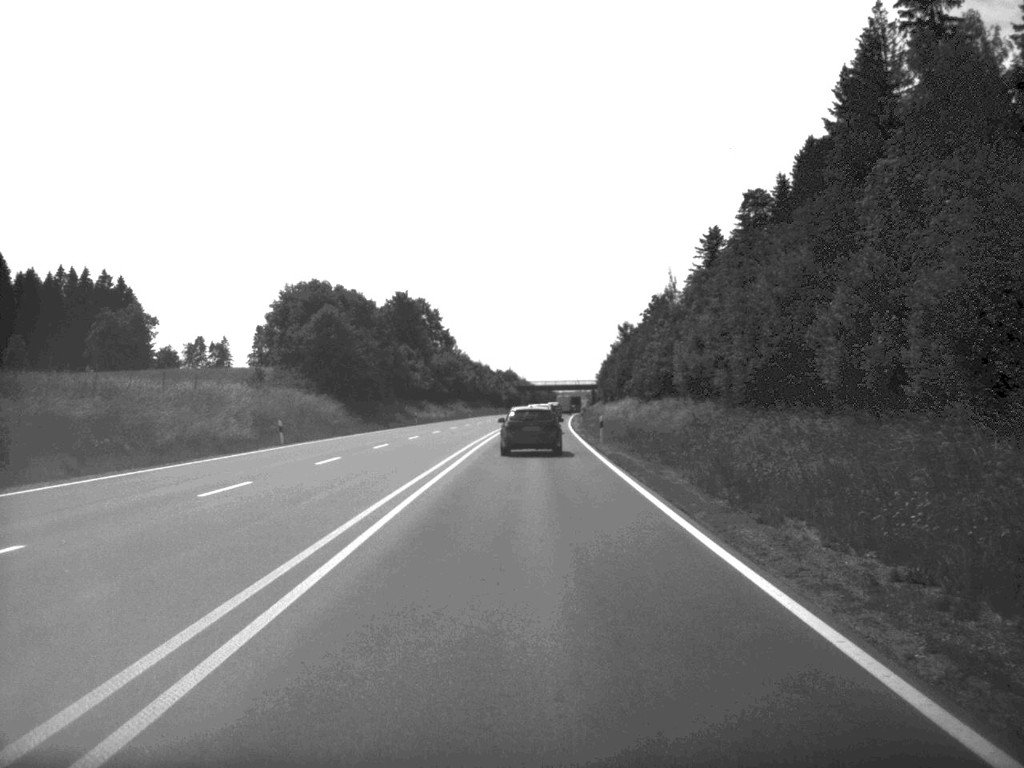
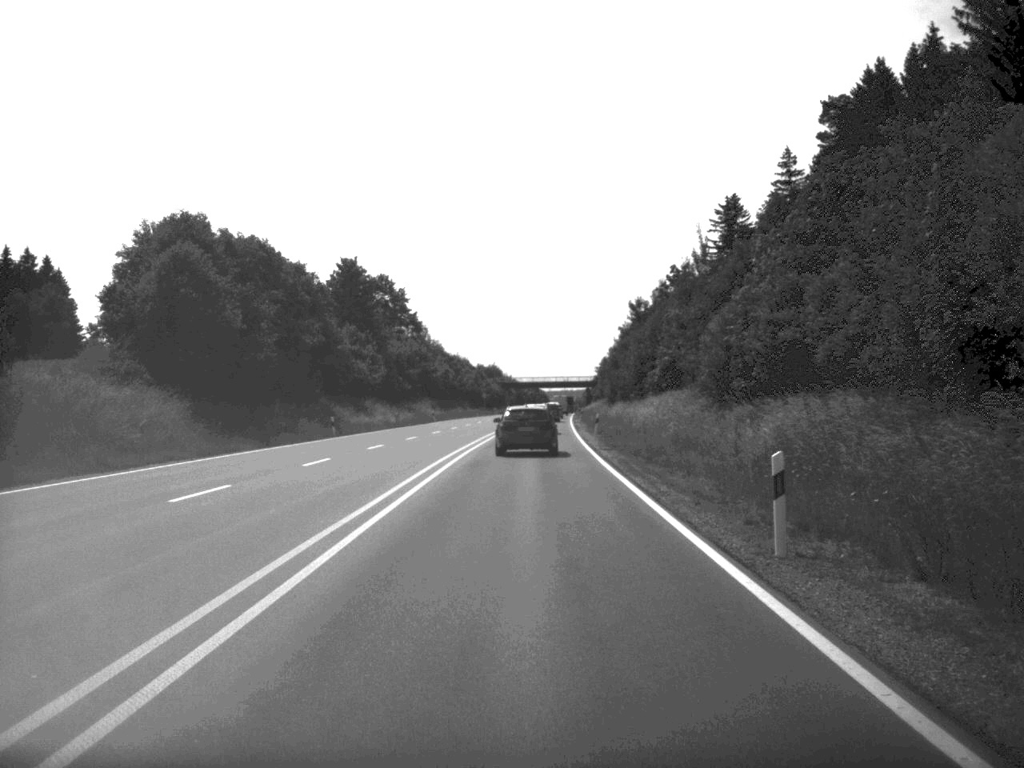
(+0.2, +36.8) m; +1°
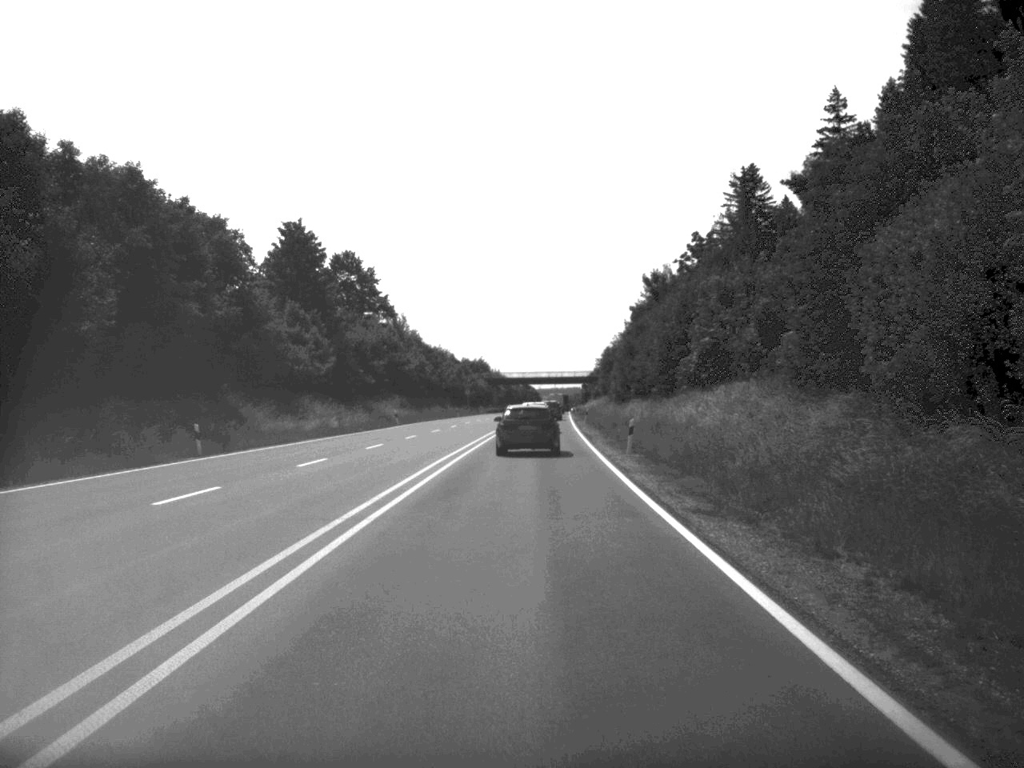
(+0.1, +24.7) m; 0°
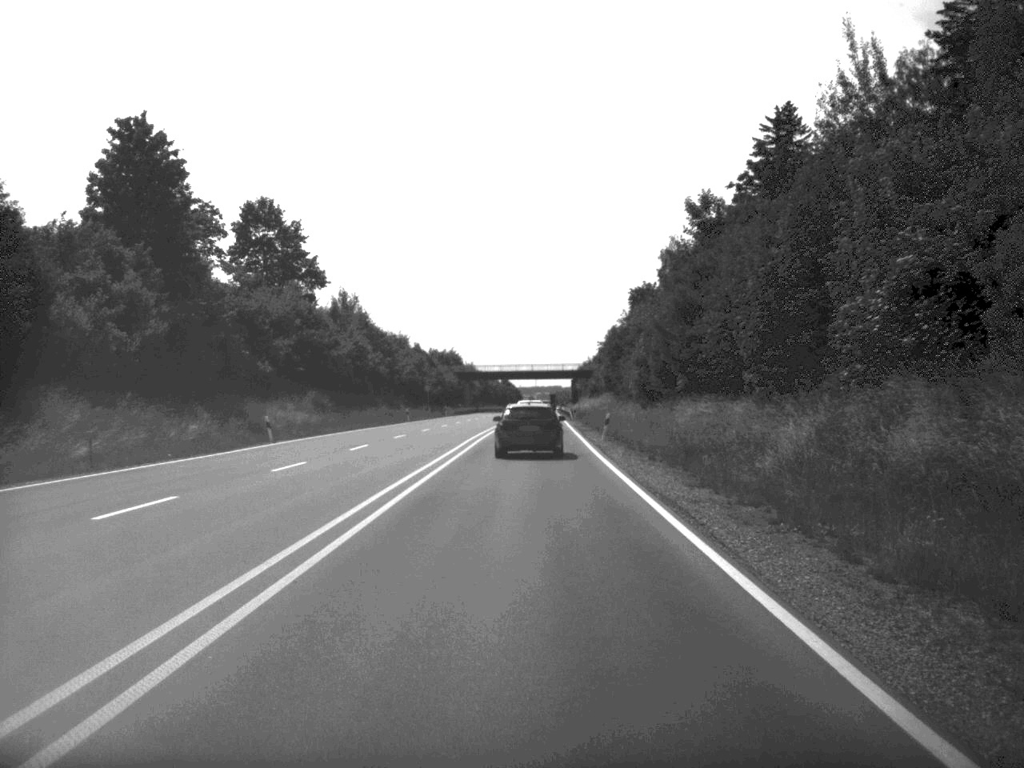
(+0.3, +38.2) m; +1°
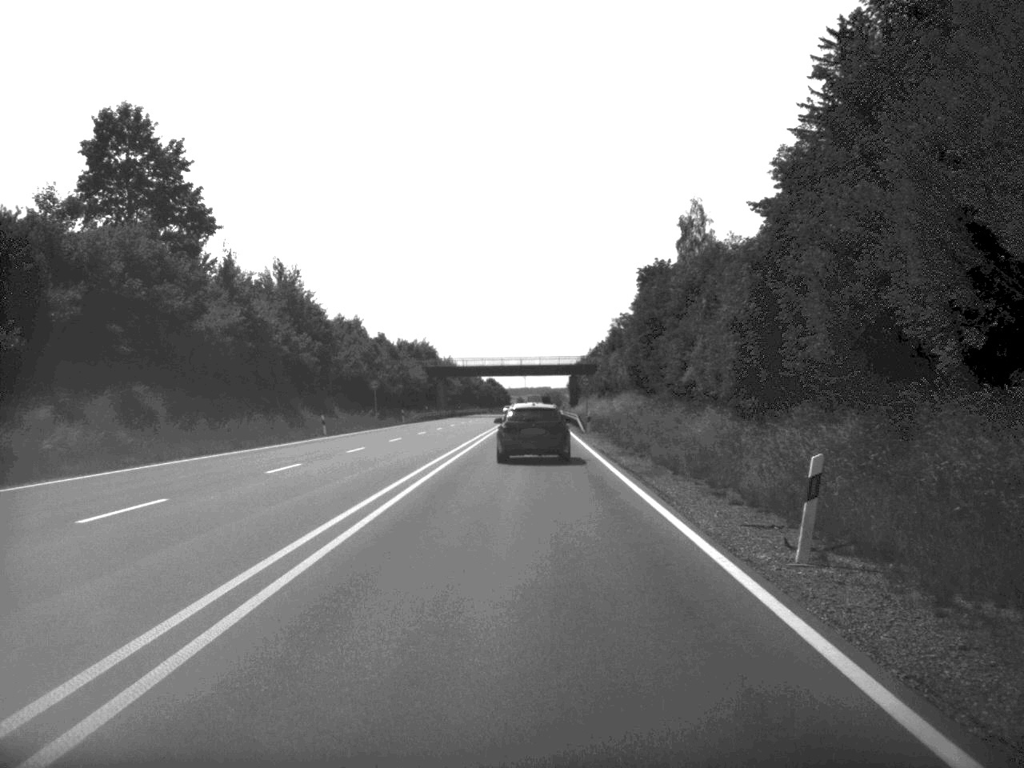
(+0.2, +36.2) m; 0°
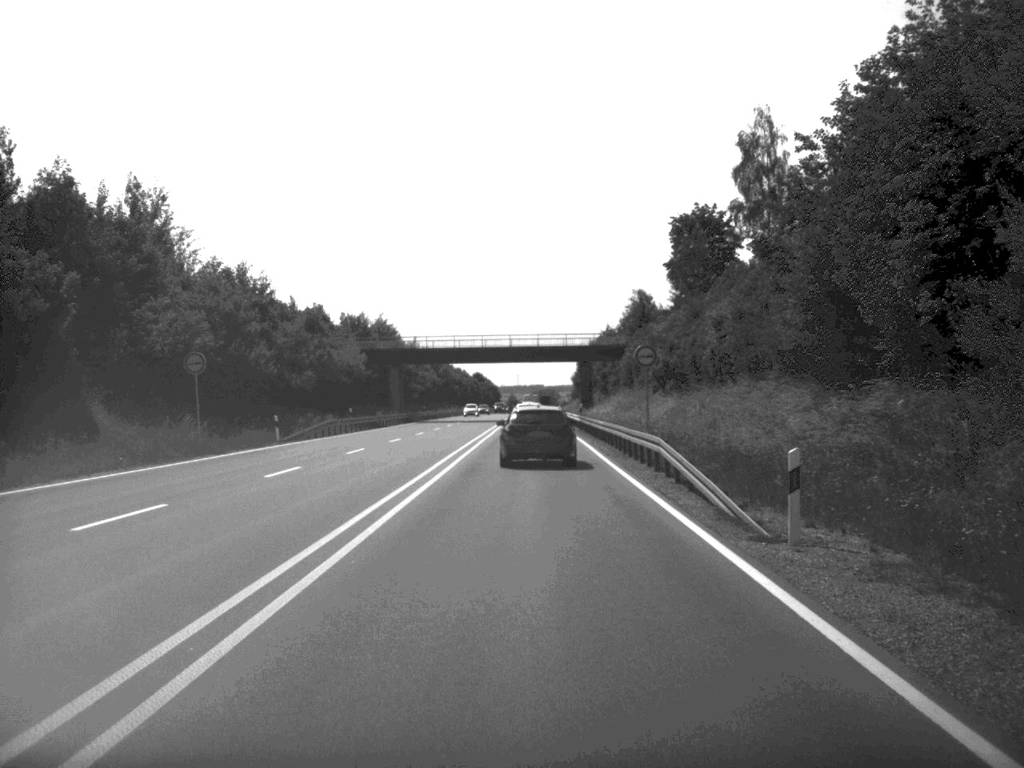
(+0.1, +48.2) m; 0°
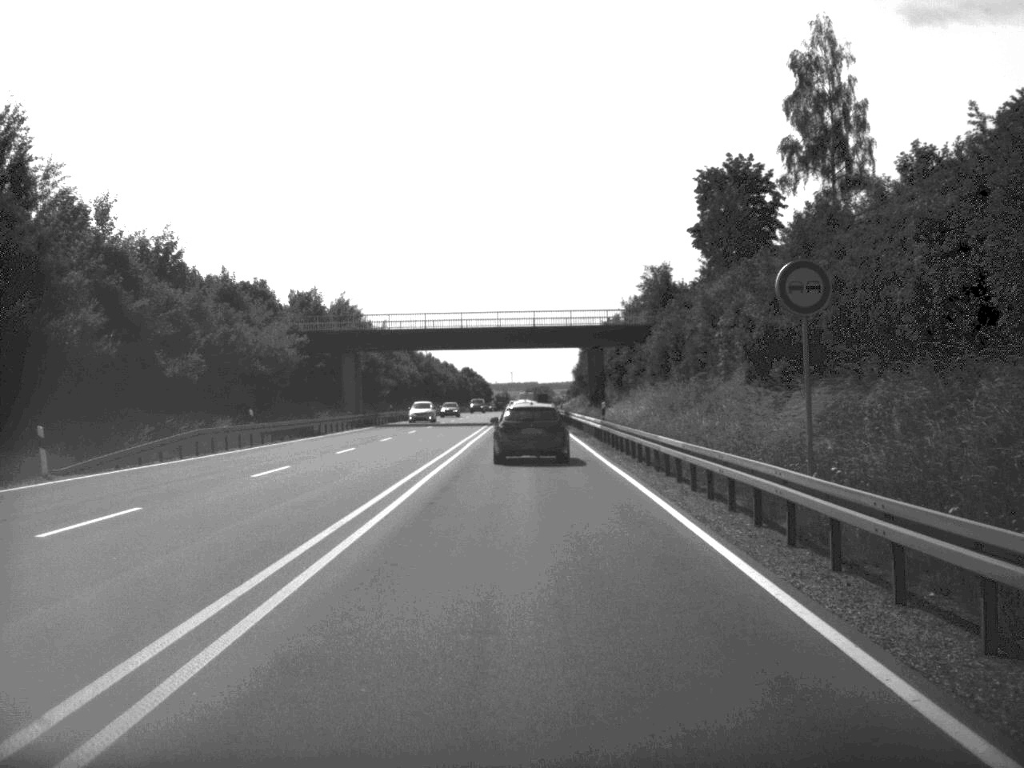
(+0.1, +24.6) m; 0°
